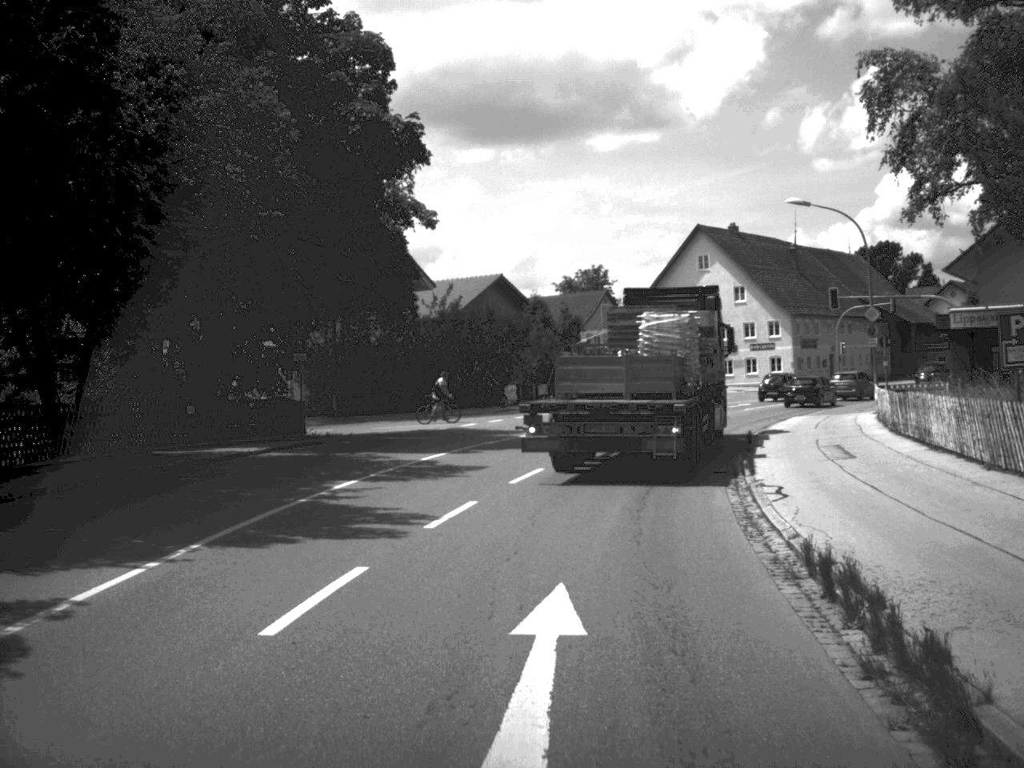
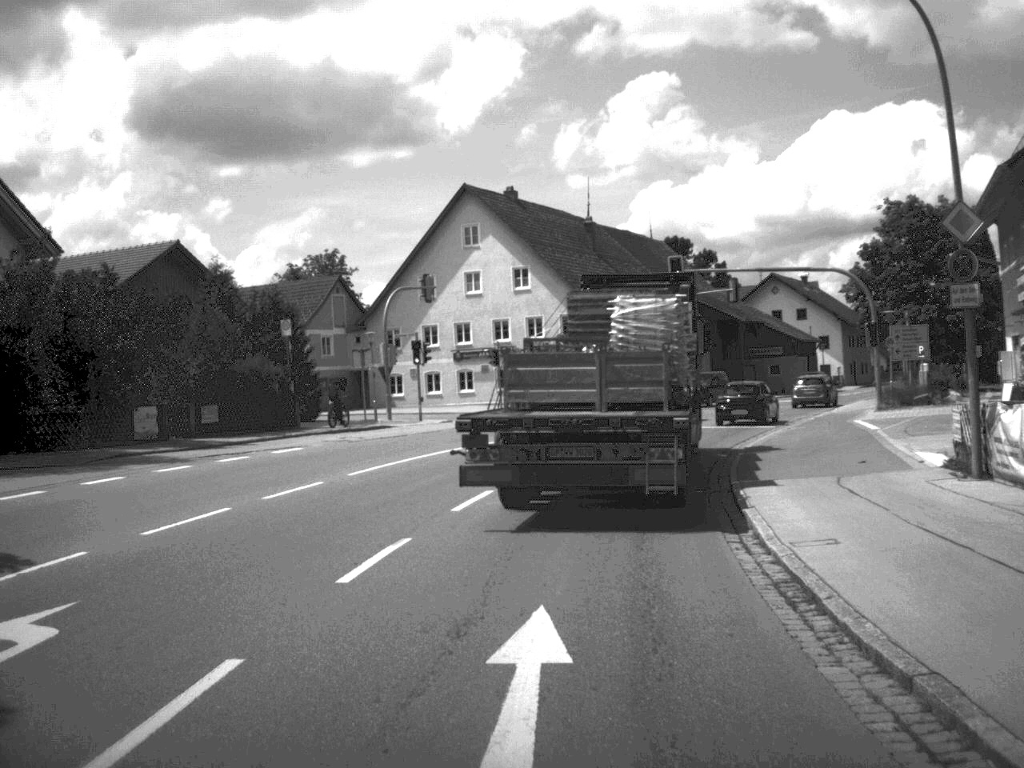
(+2.5, +26.5) m; +11°
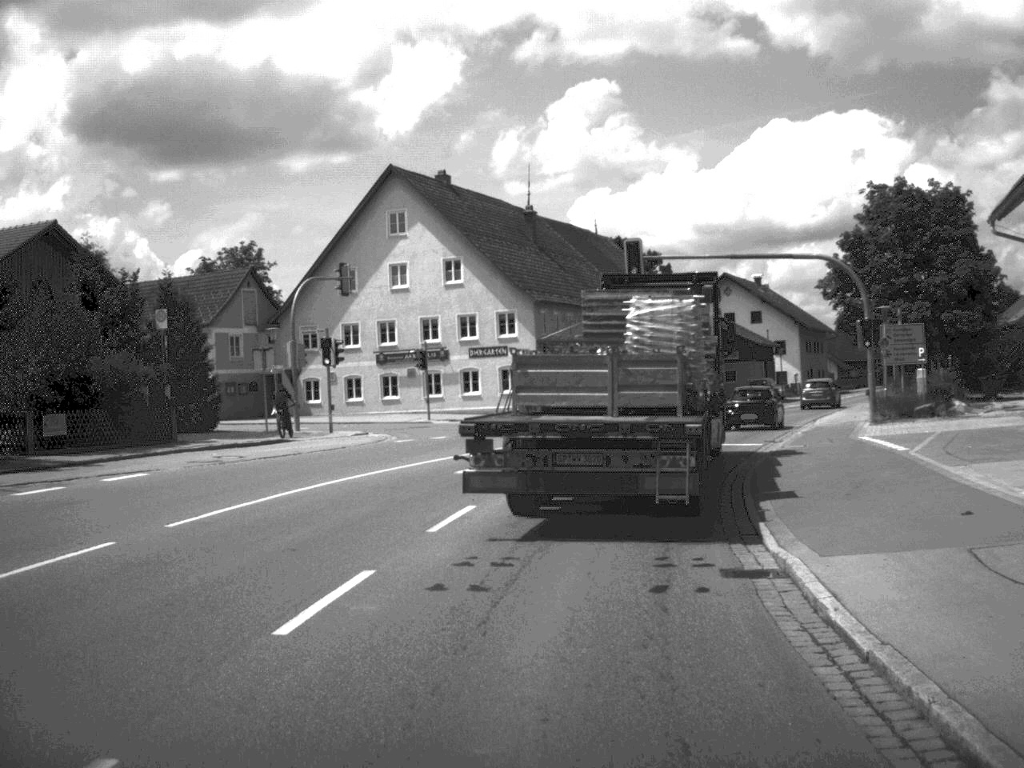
(+0.2, +7.9) m; +3°
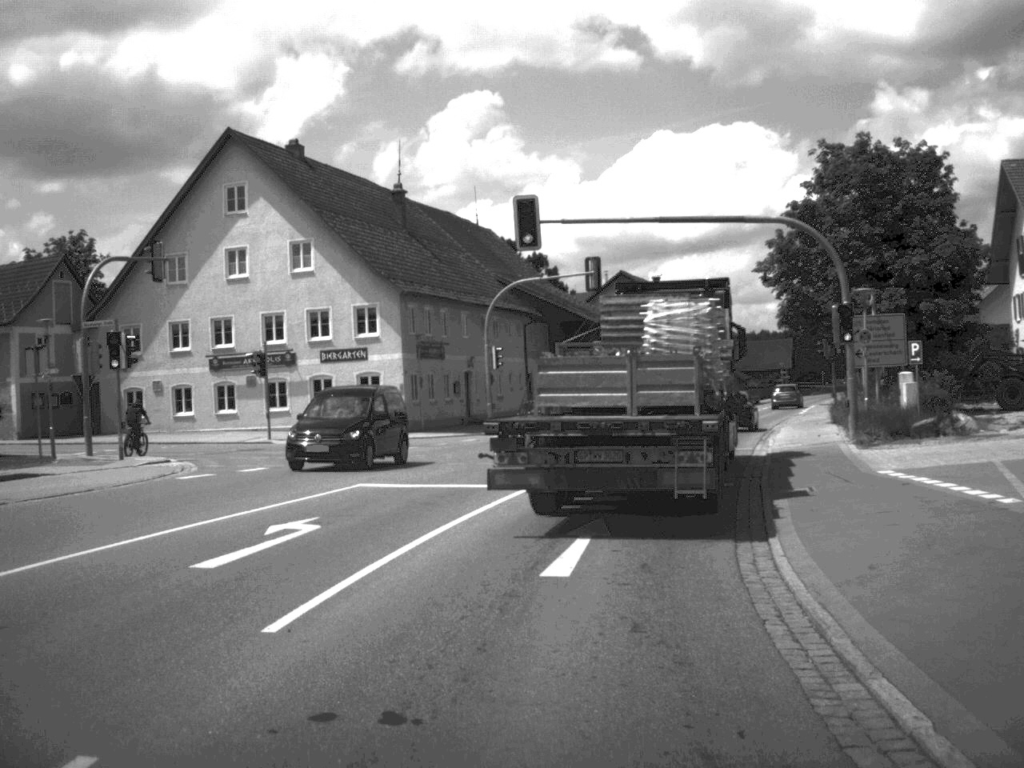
(+0.5, +11.5) m; +5°
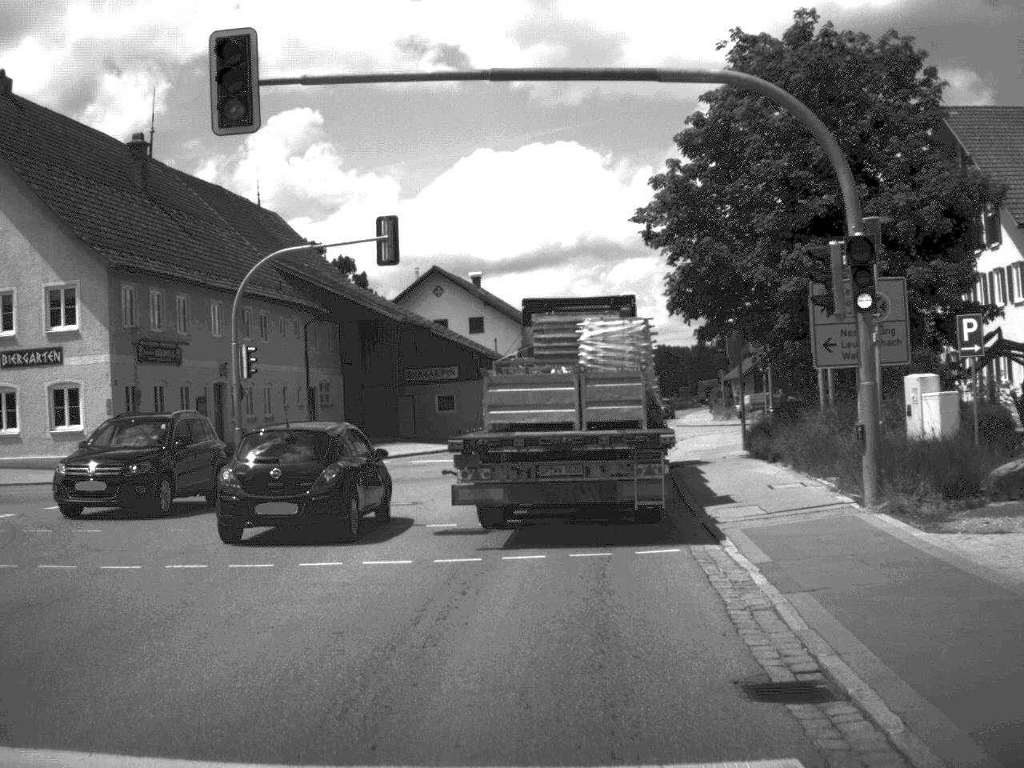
(+1.2, +15.6) m; +8°
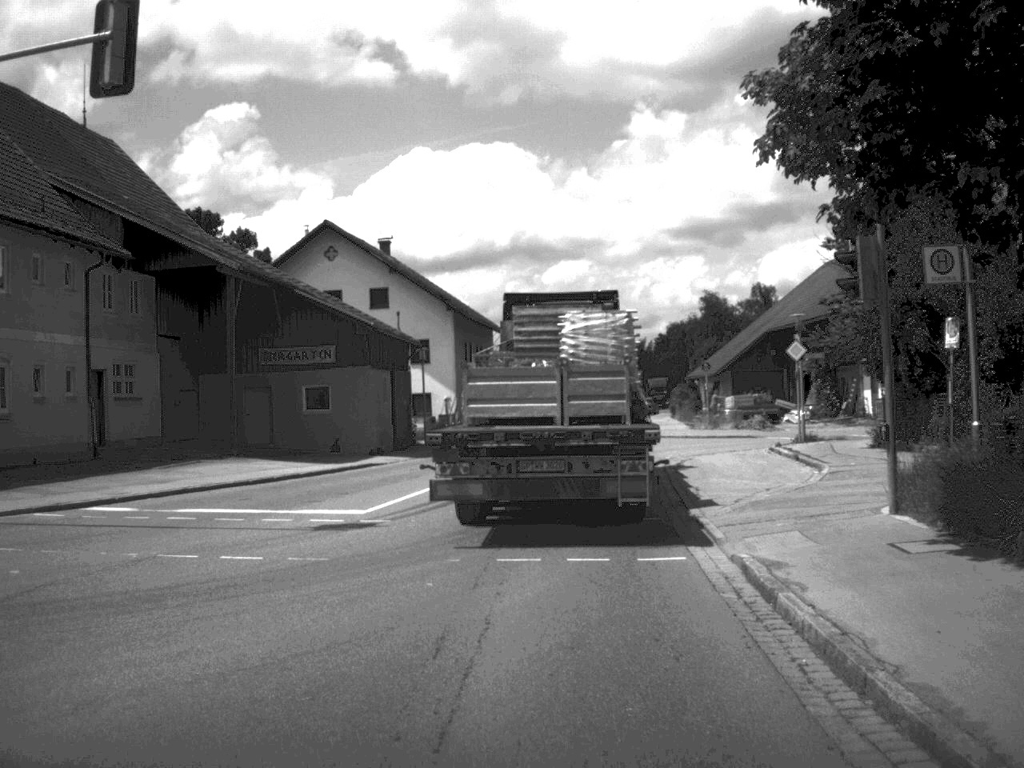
(+0.6, +18.9) m; +3°
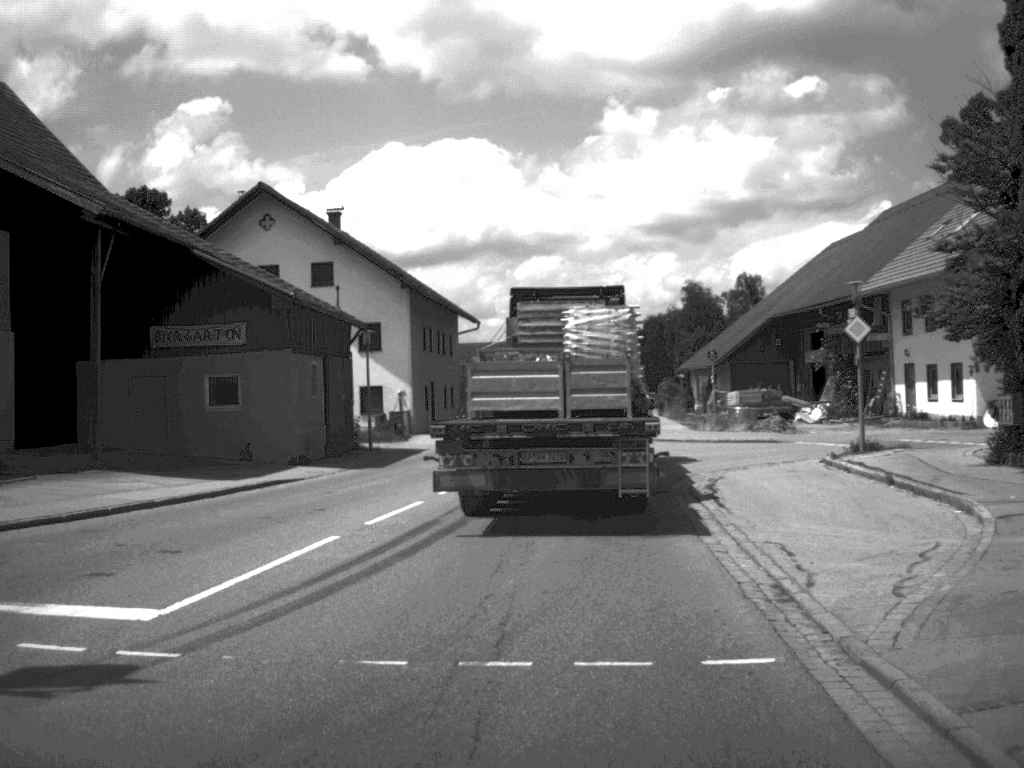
(+0.1, +9.3) m; +1°
